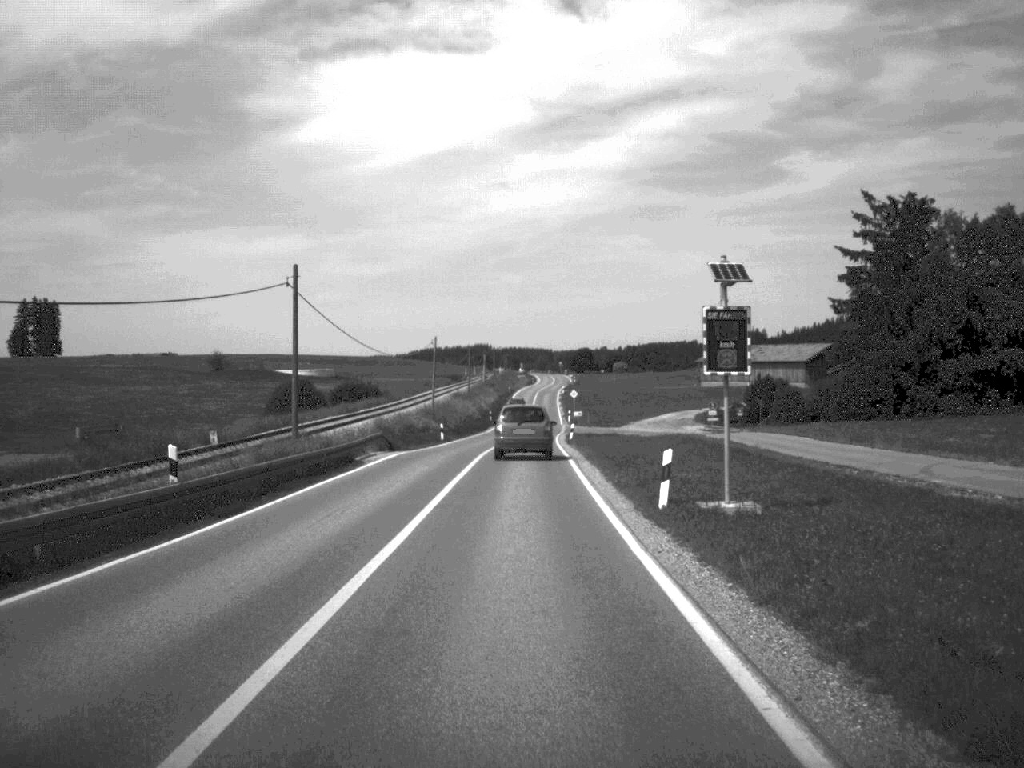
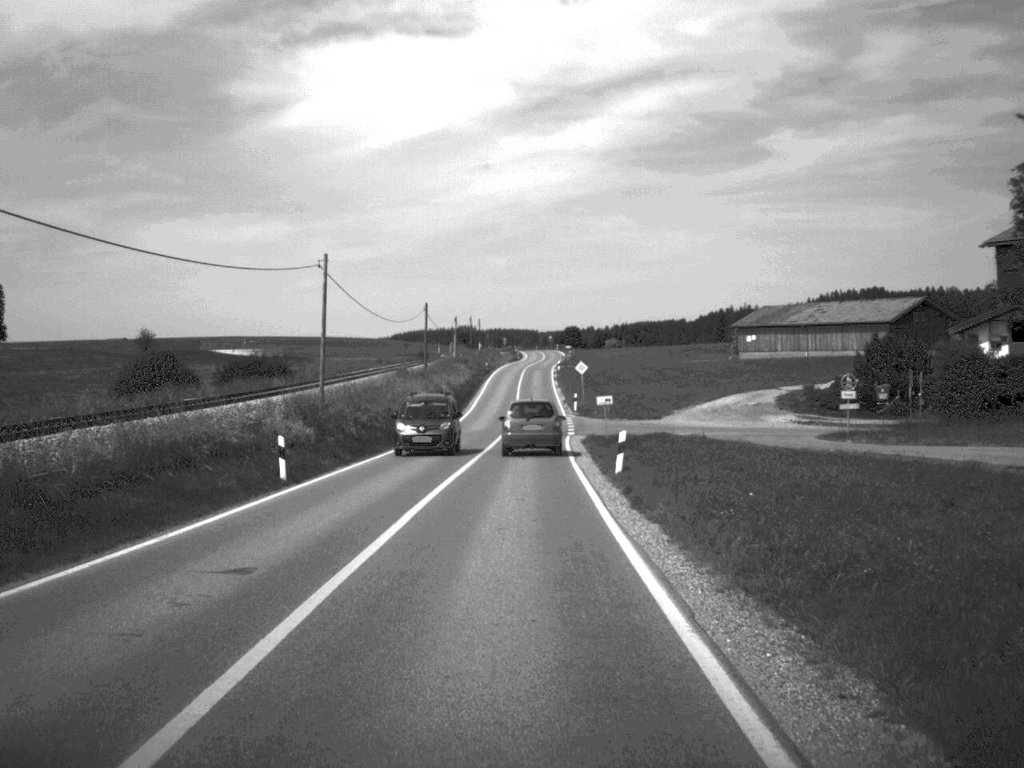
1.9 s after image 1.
(+0.2, +41.7) m; +1°
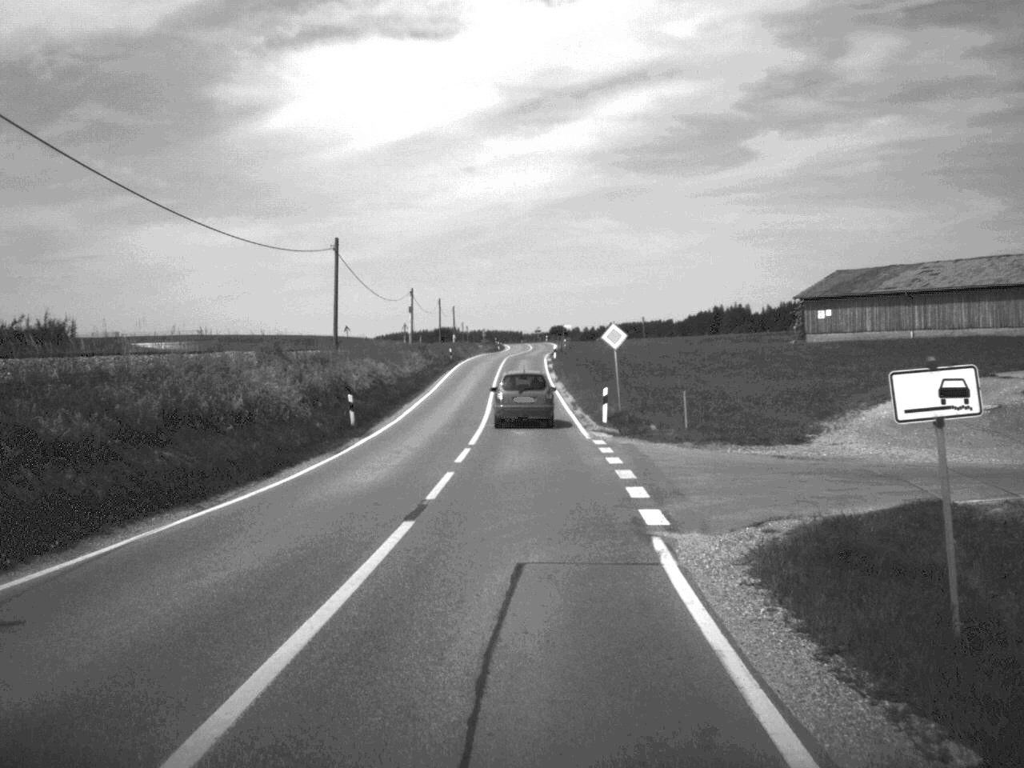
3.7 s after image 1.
(+0.2, +38.2) m; +1°
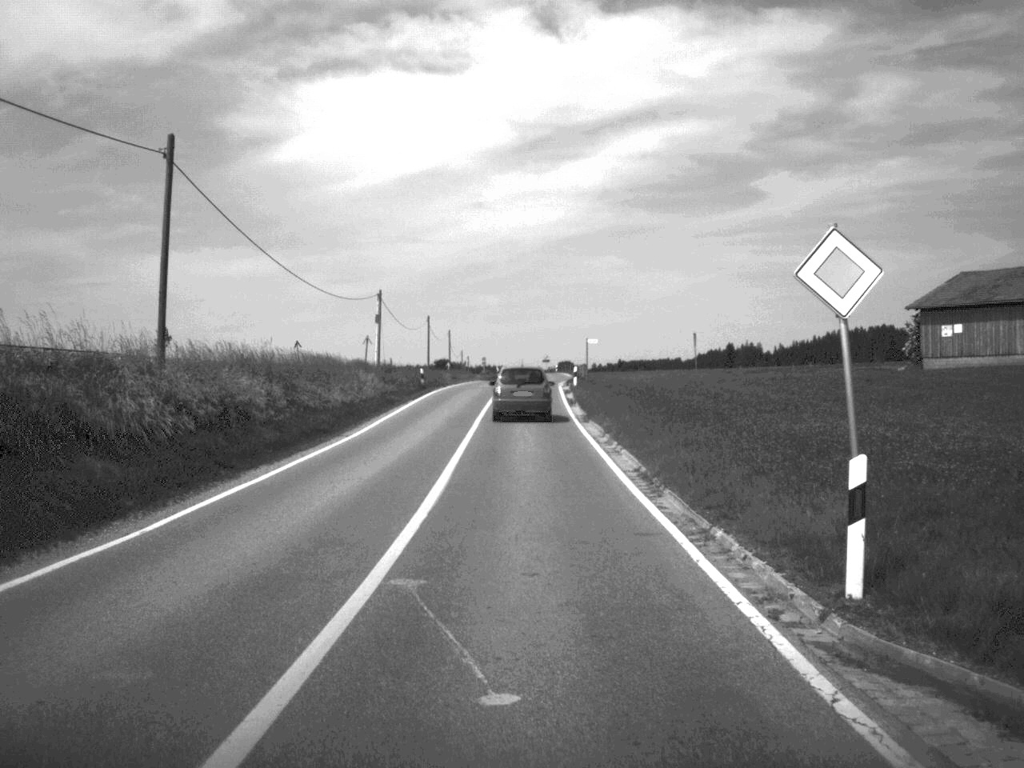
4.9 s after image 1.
(0.0, +27.3) m; 0°
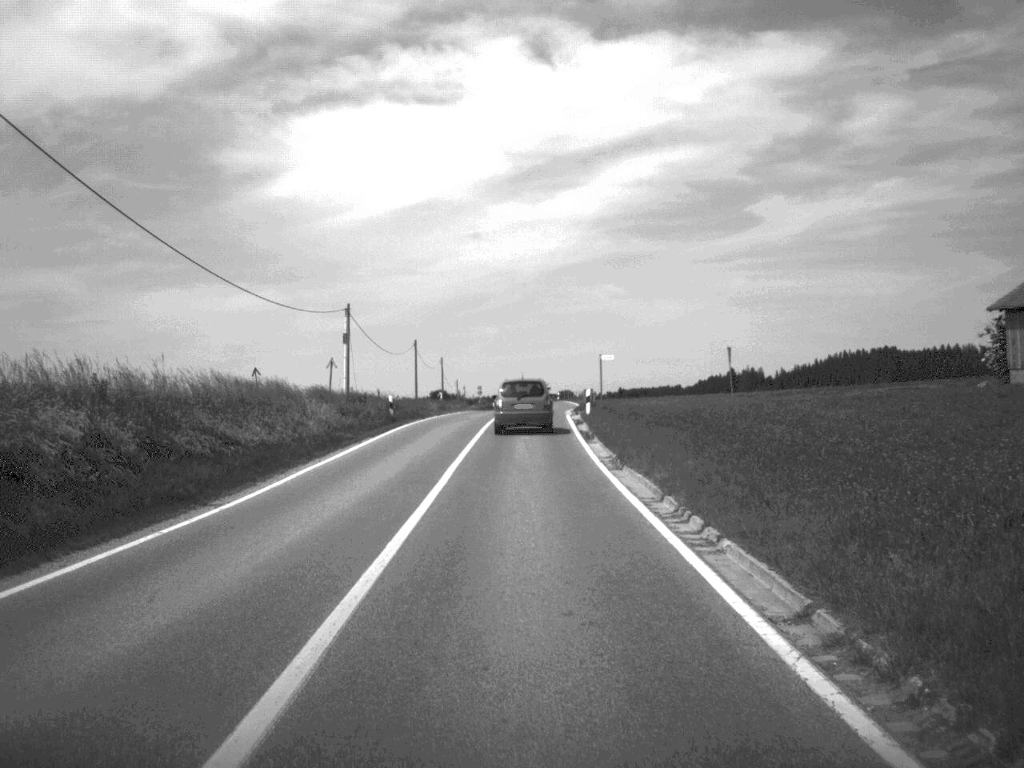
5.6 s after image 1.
(0.0, +13.0) m; 0°
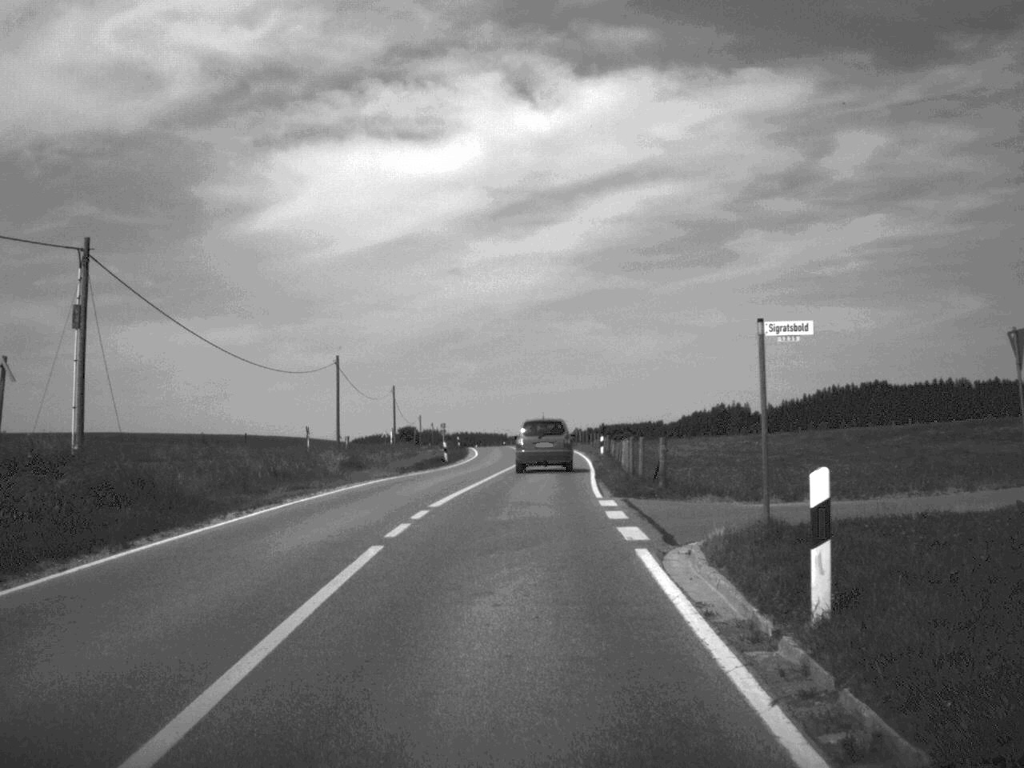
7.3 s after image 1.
(+0.2, +37.4) m; +1°
